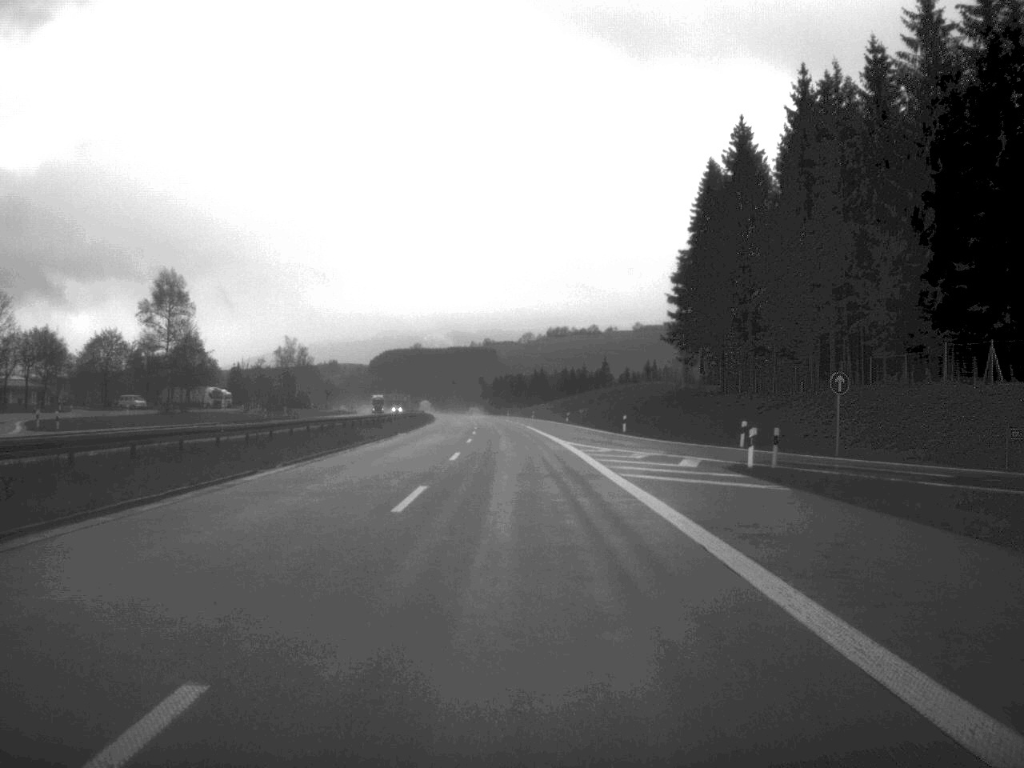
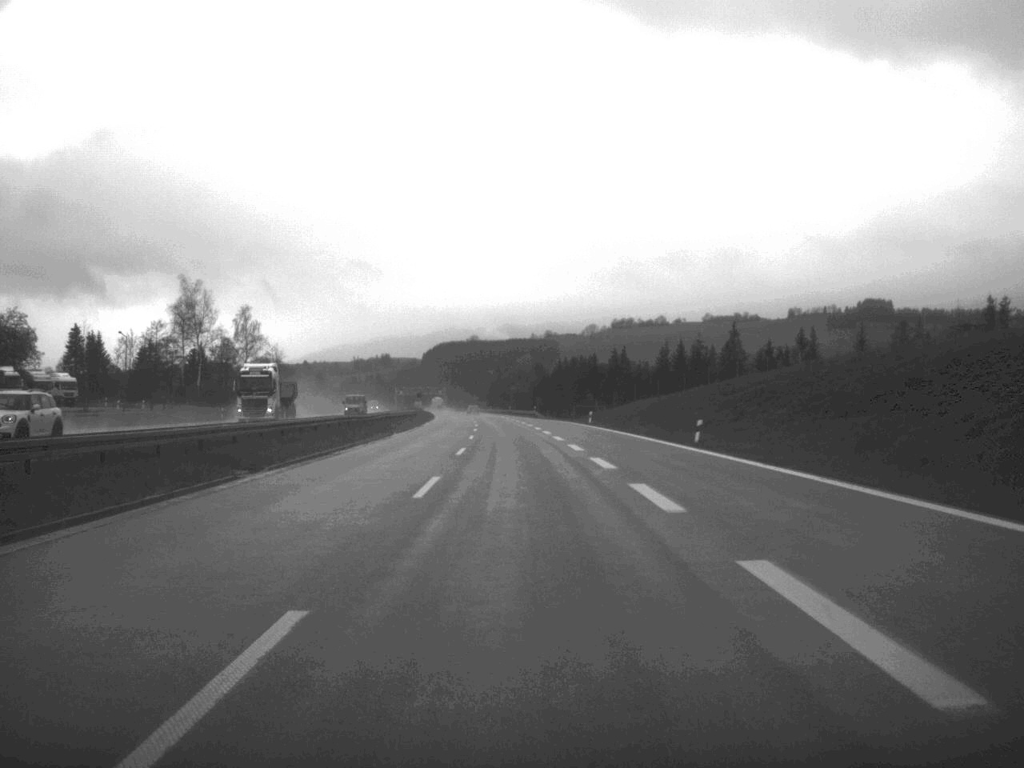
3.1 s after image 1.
(-3.3, +121.2) m; -3°
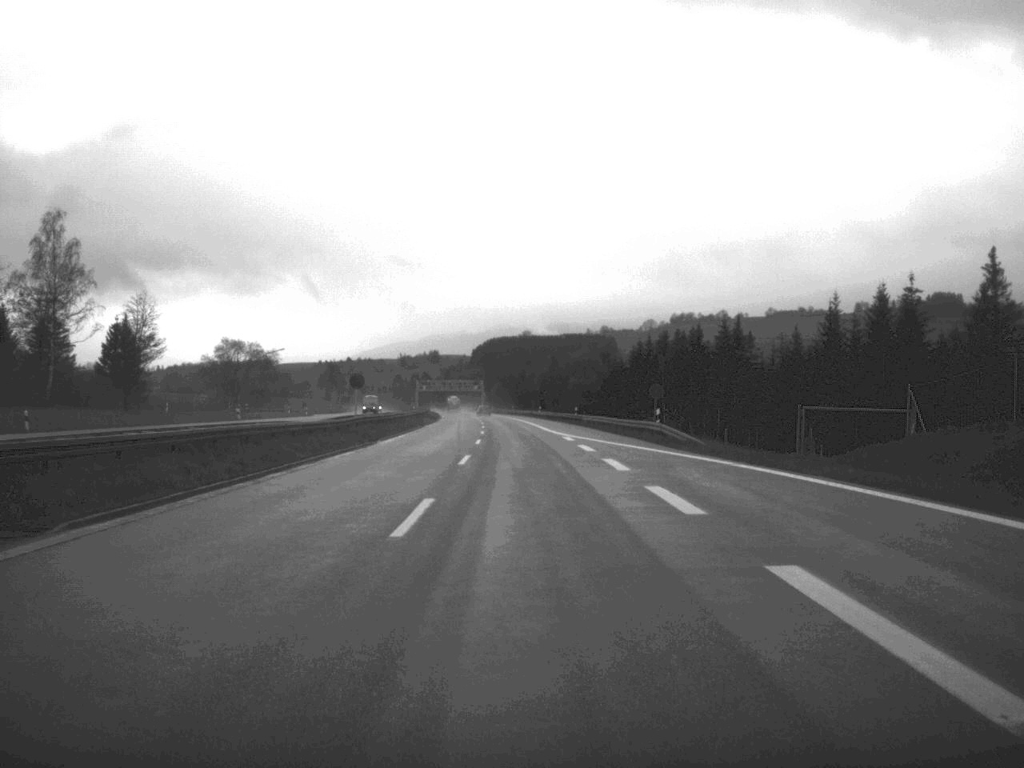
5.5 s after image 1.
(-2.3, +95.0) m; -3°
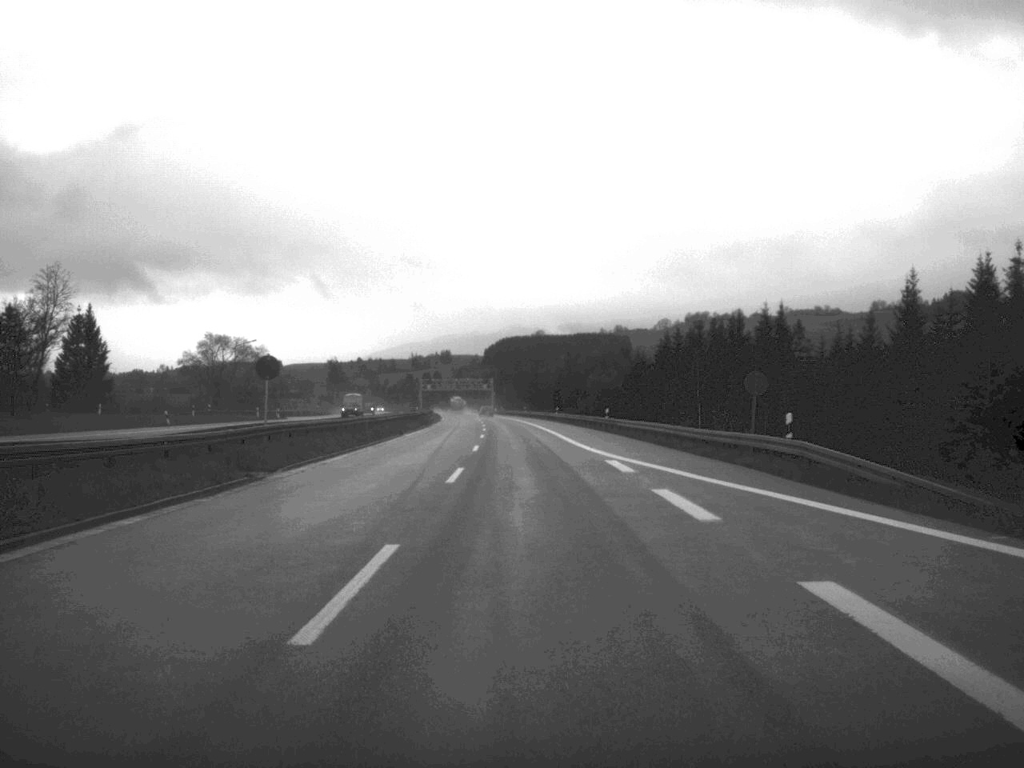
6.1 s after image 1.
(-0.1, +24.4) m; -1°
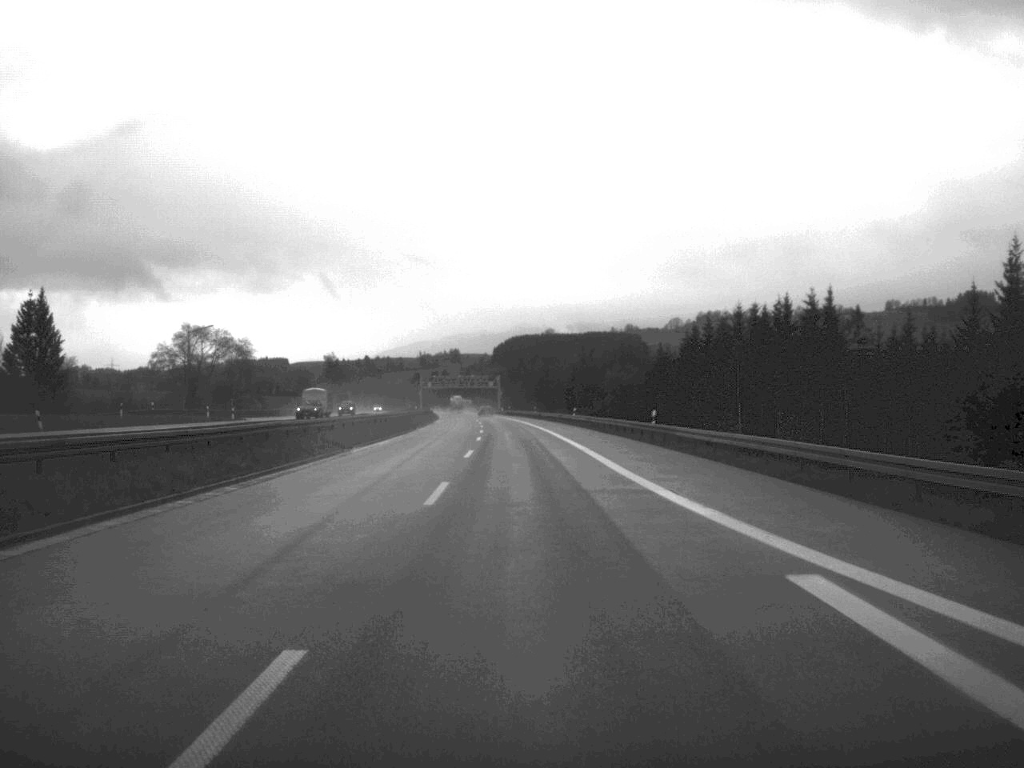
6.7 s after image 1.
(-0.1, +23.4) m; 0°
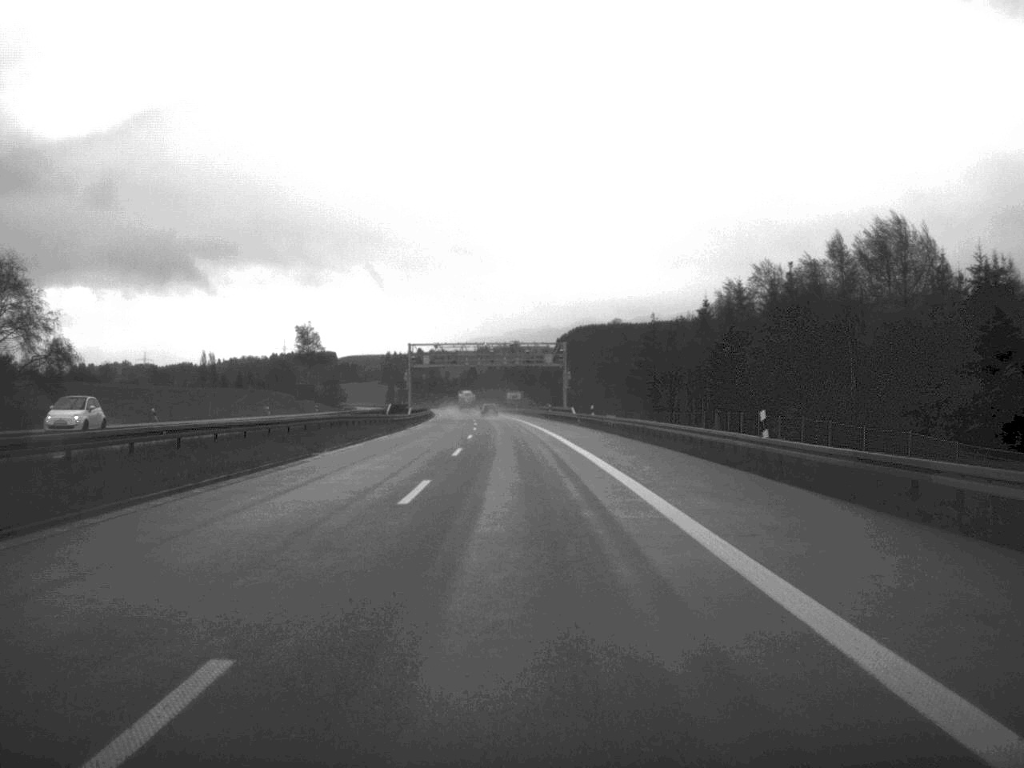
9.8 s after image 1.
(-3.0, +124.1) m; -3°
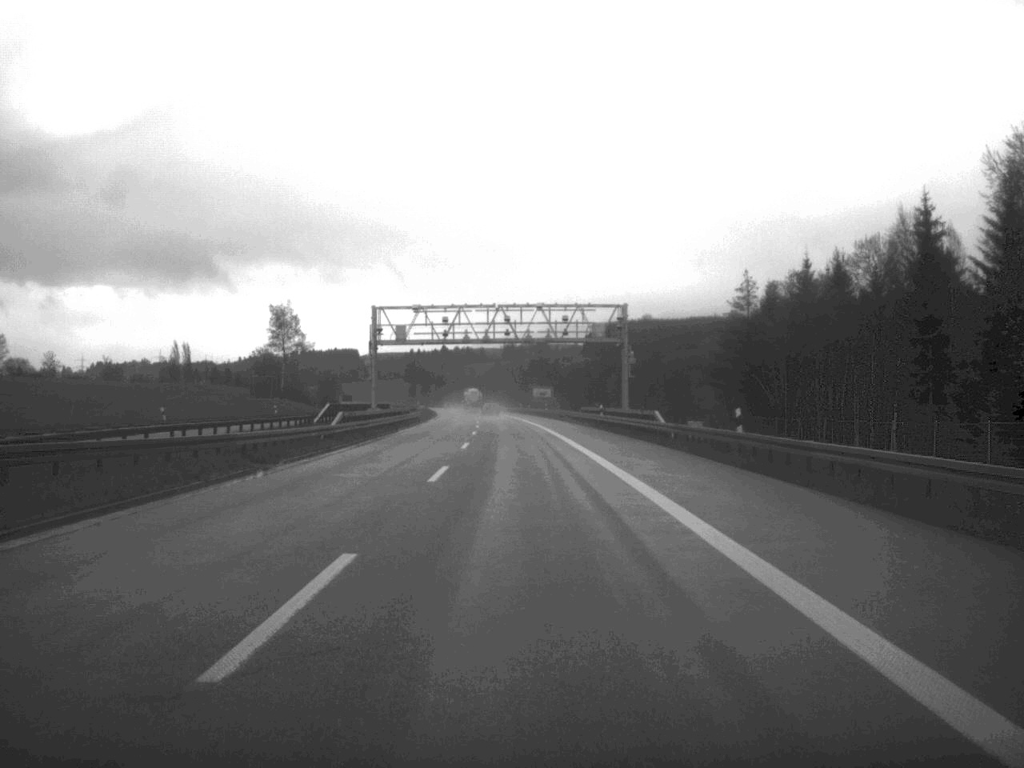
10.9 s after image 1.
(-0.6, +47.8) m; -1°
